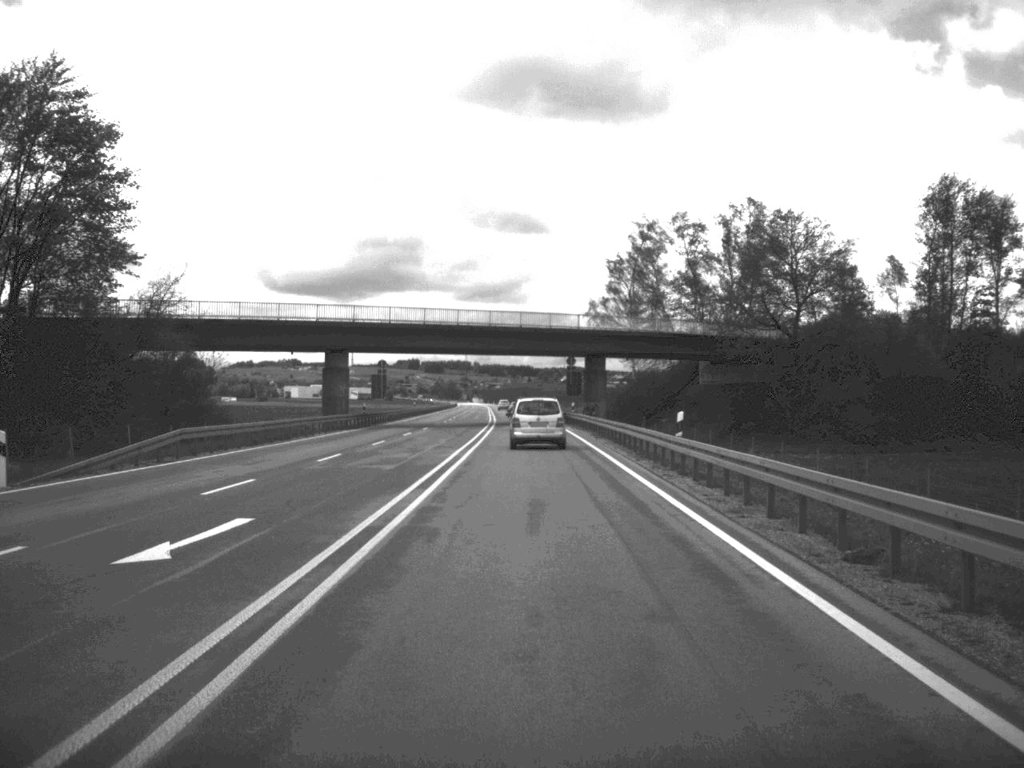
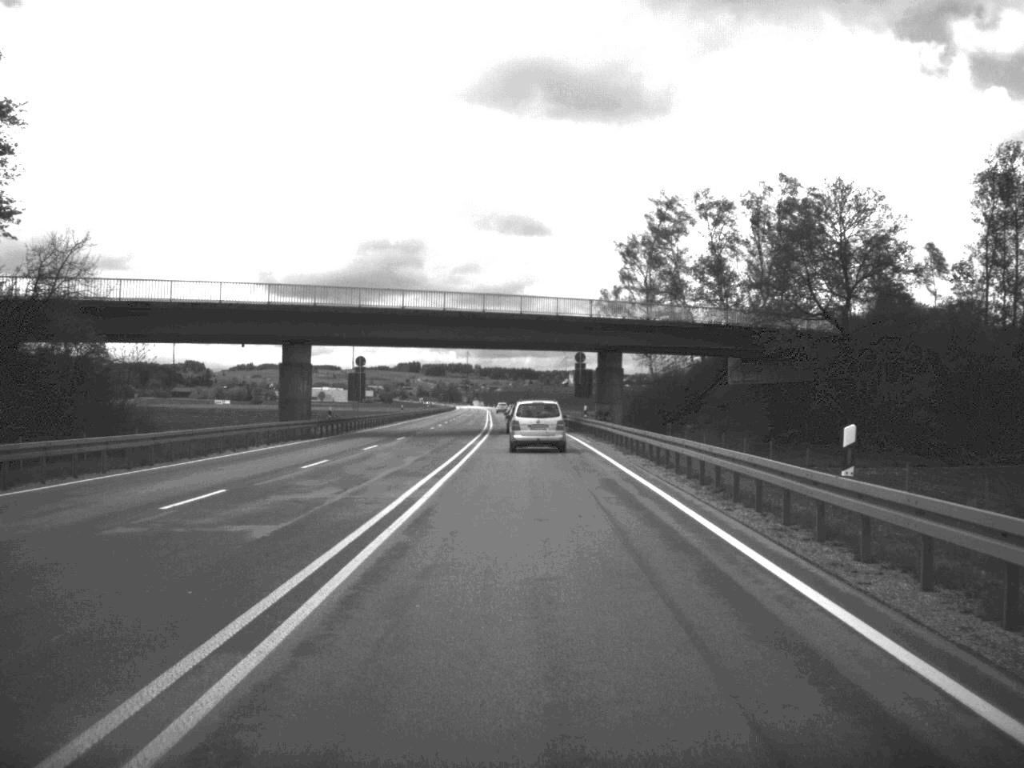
(0.0, +14.5) m; 0°
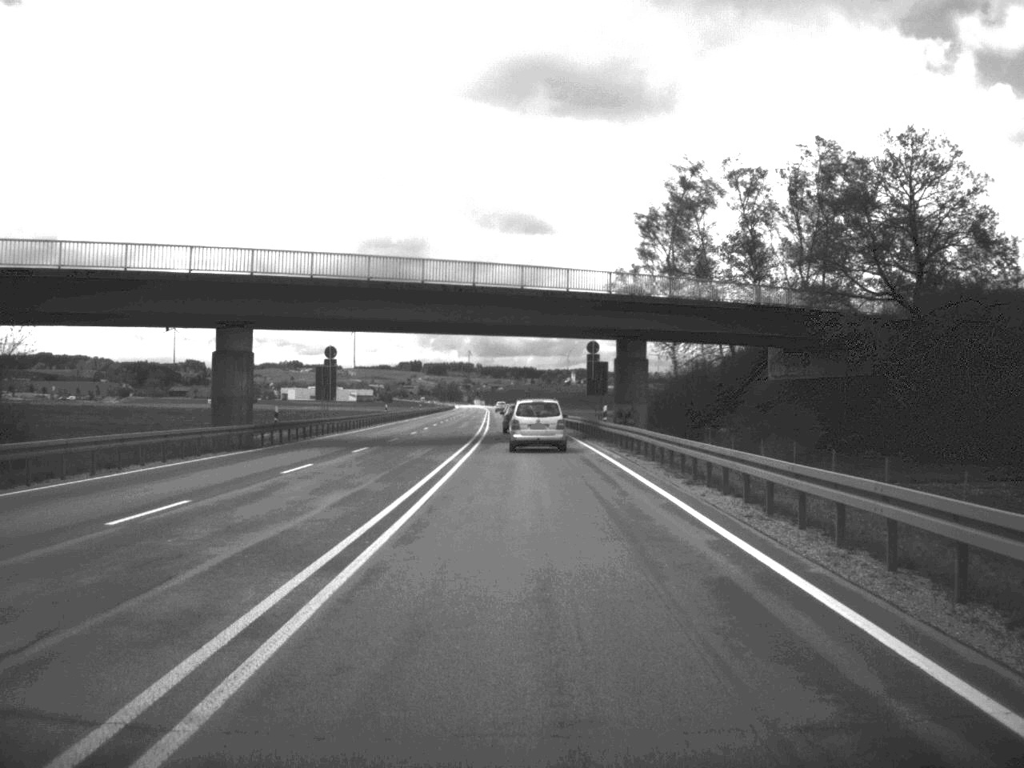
(0.0, +14.6) m; 0°
